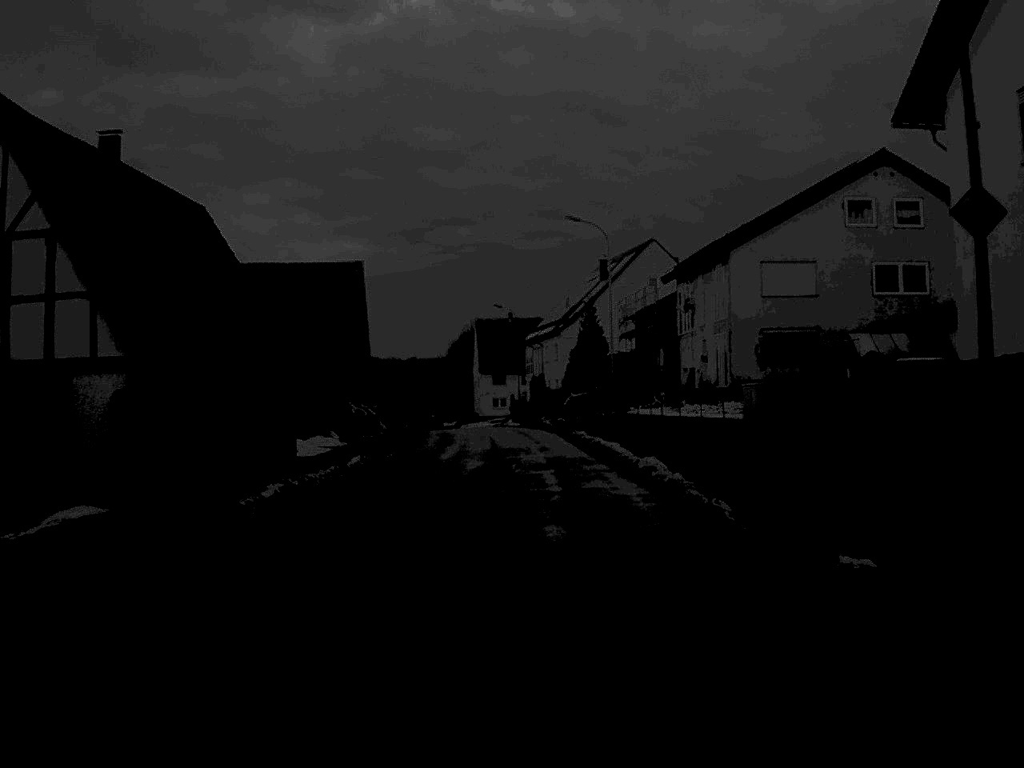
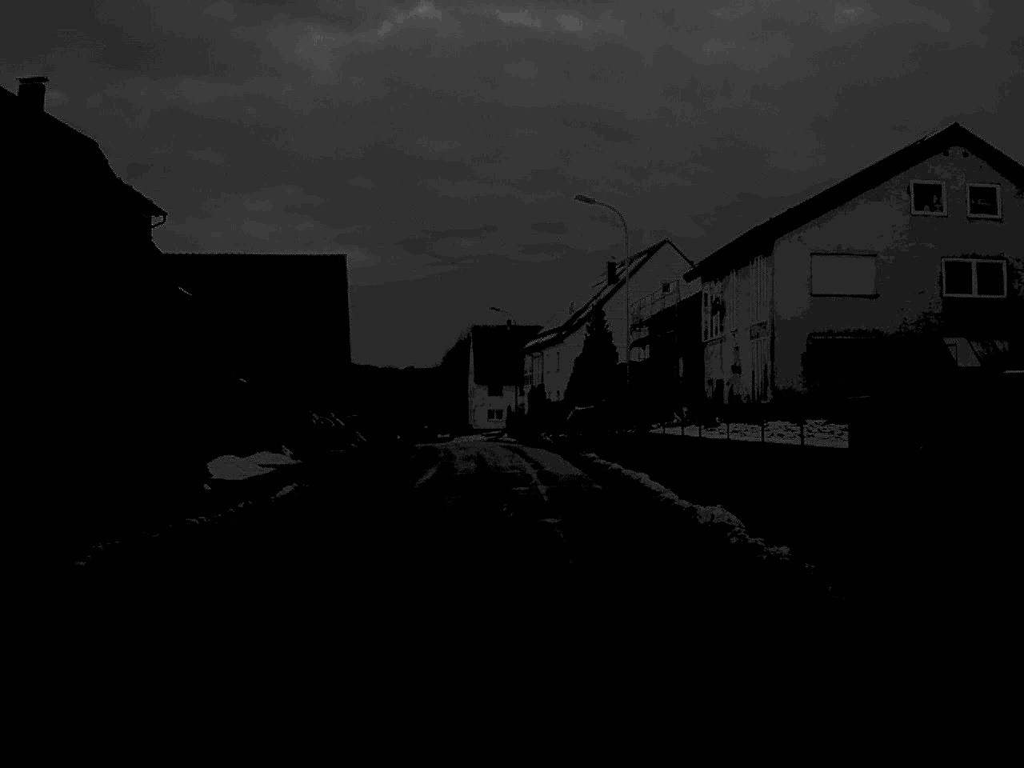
(0.0, +8.5) m; 0°
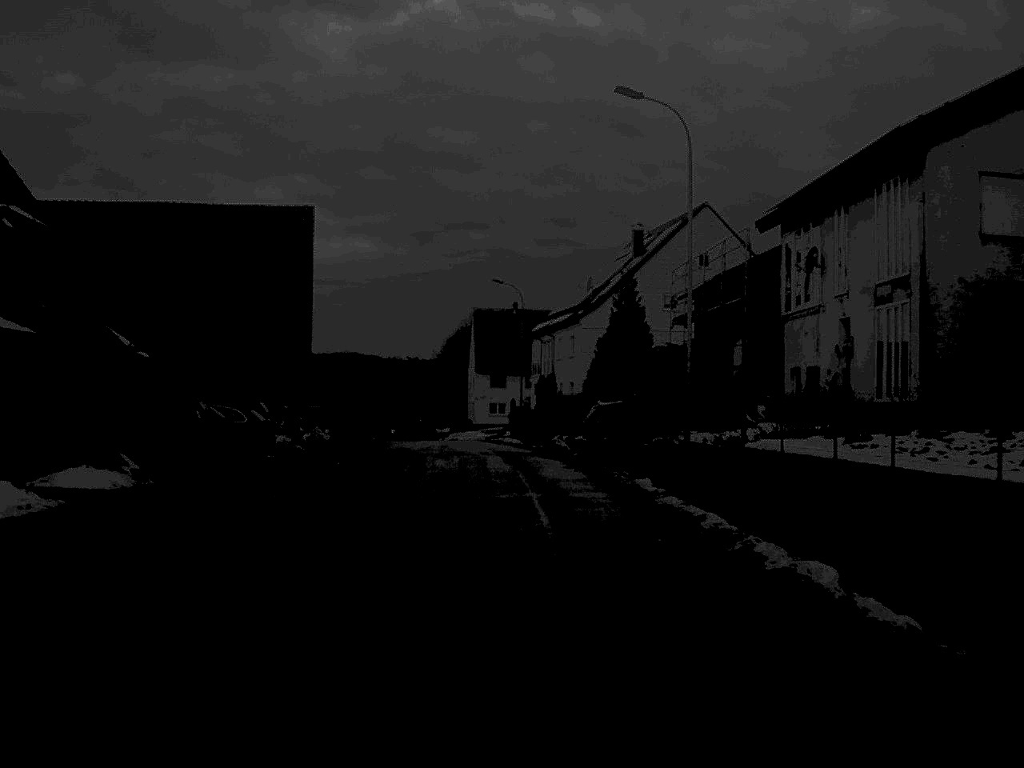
(0.0, +14.8) m; 0°
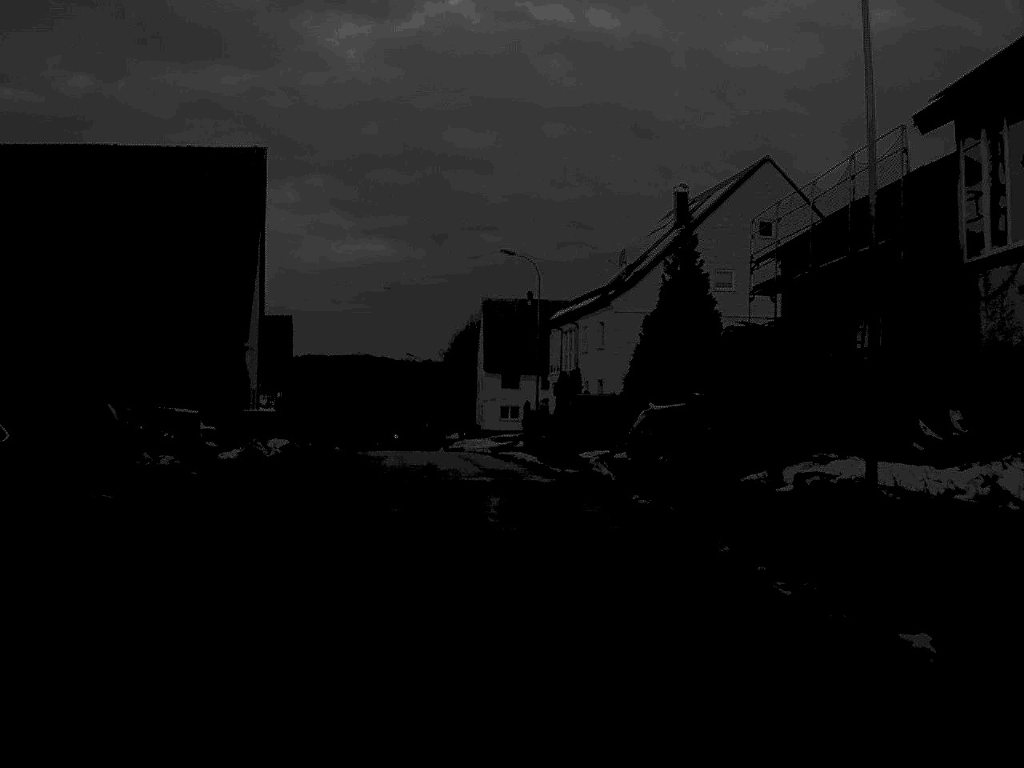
(-0.1, +14.8) m; -1°
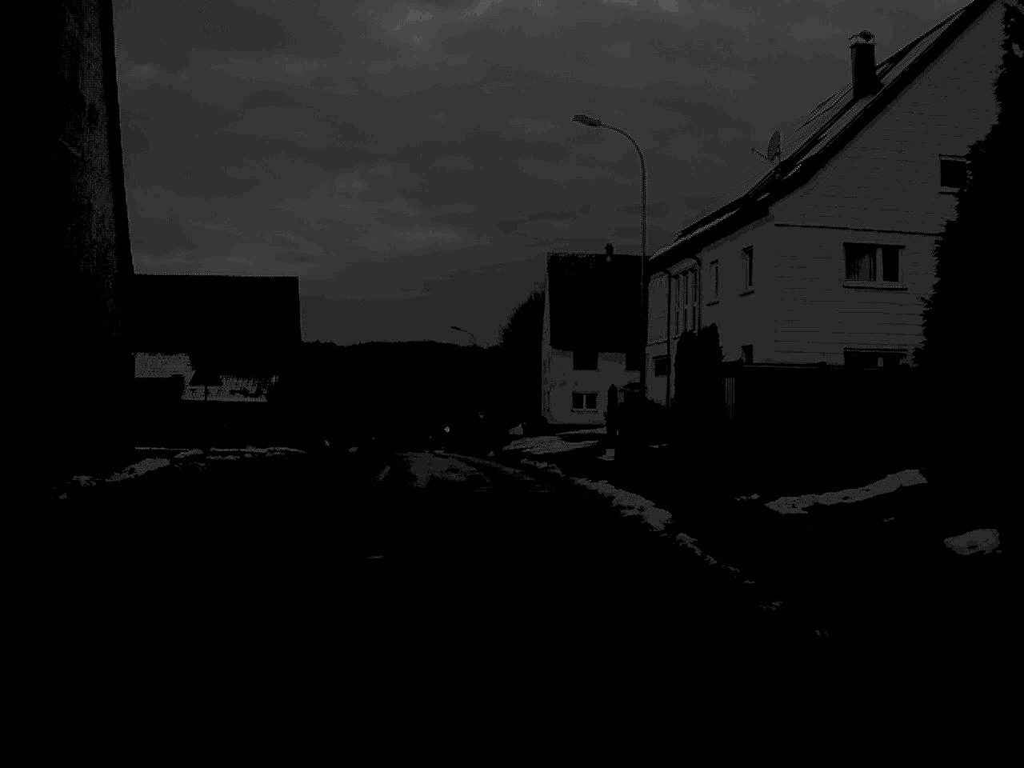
(-0.6, +24.6) m; -3°
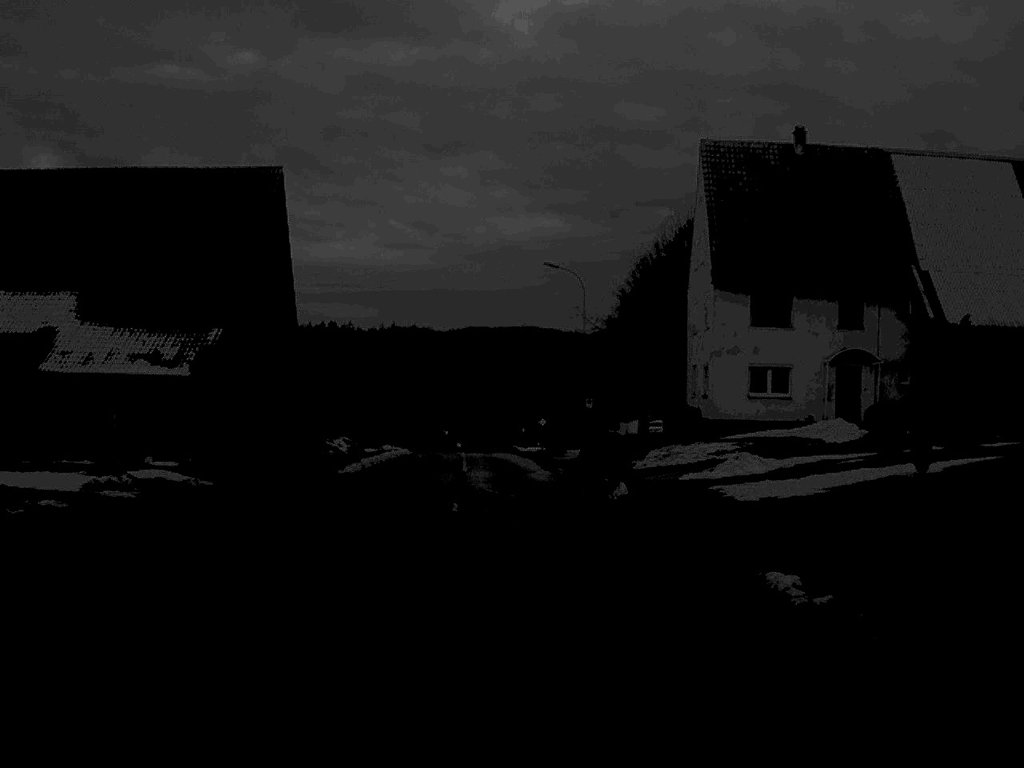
(-1.3, +32.5) m; -5°
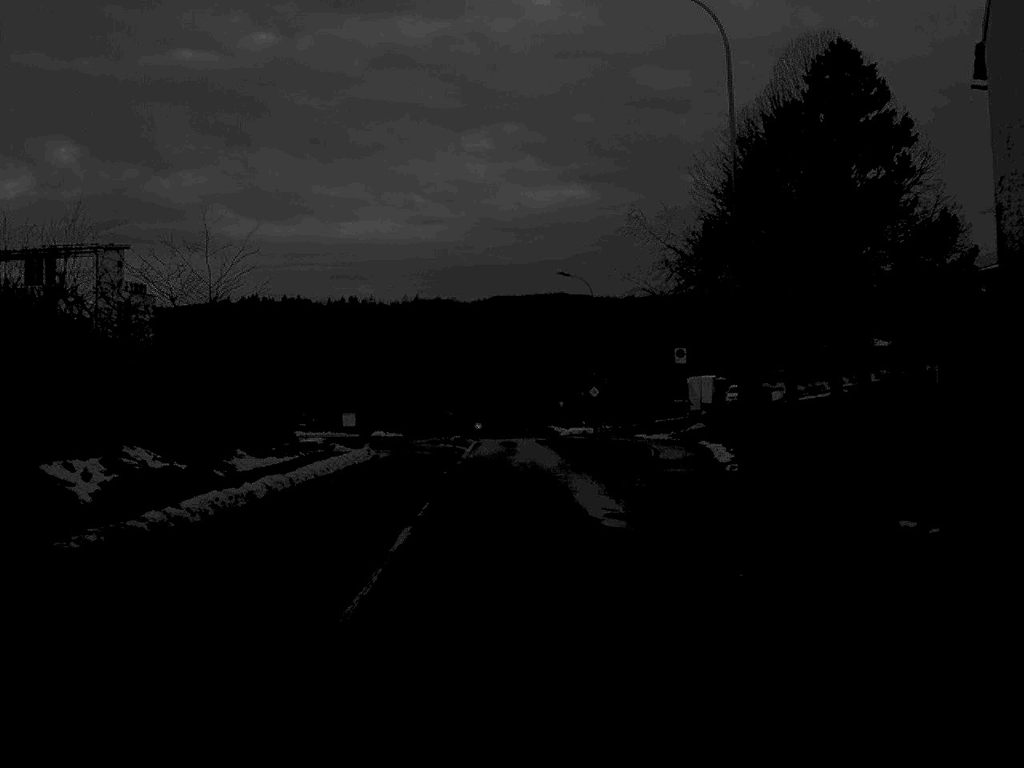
(-0.5, +34.7) m; -1°
